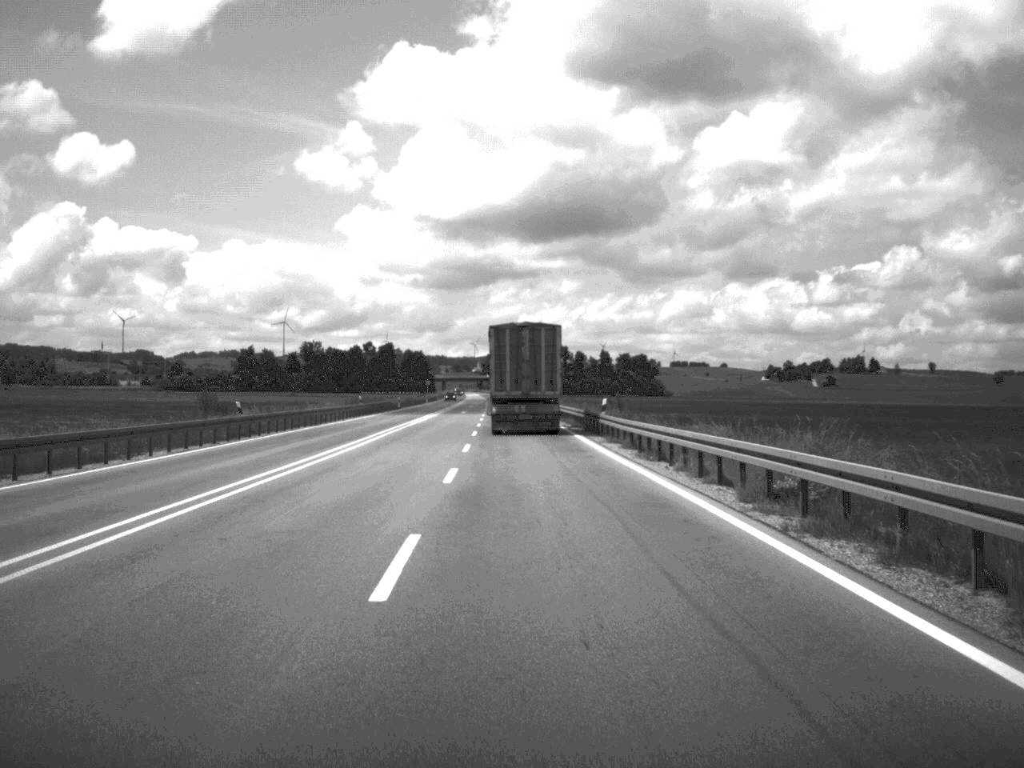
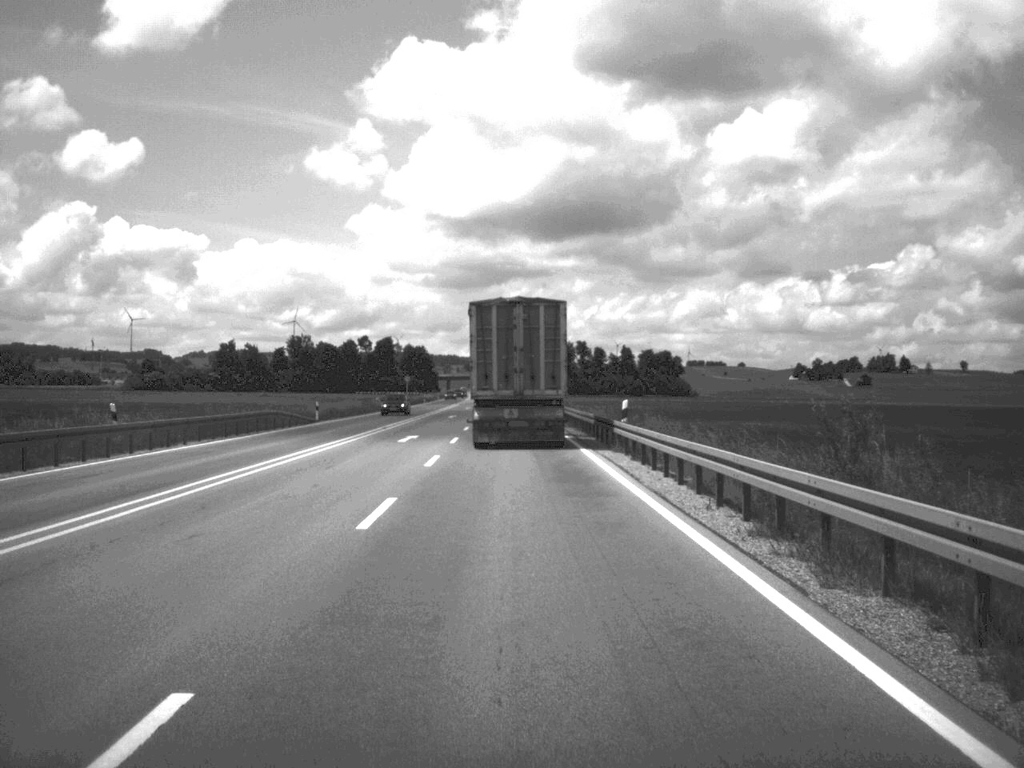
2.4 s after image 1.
(-0.4, +55.1) m; -1°
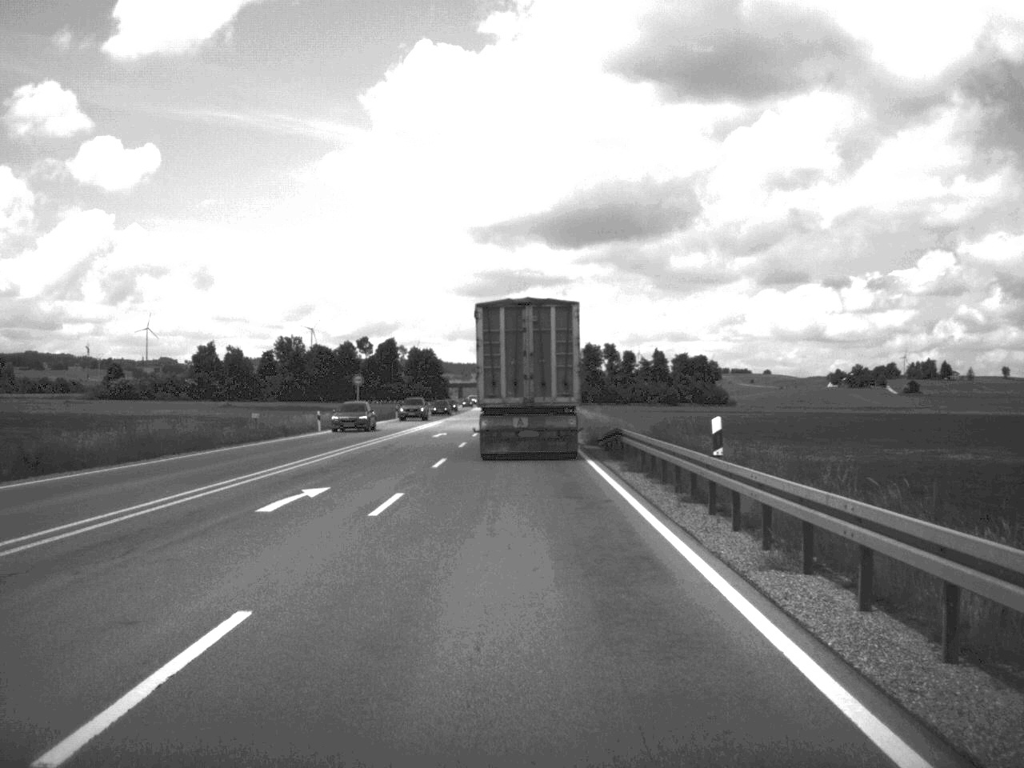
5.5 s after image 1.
(-0.6, +57.1) m; -1°
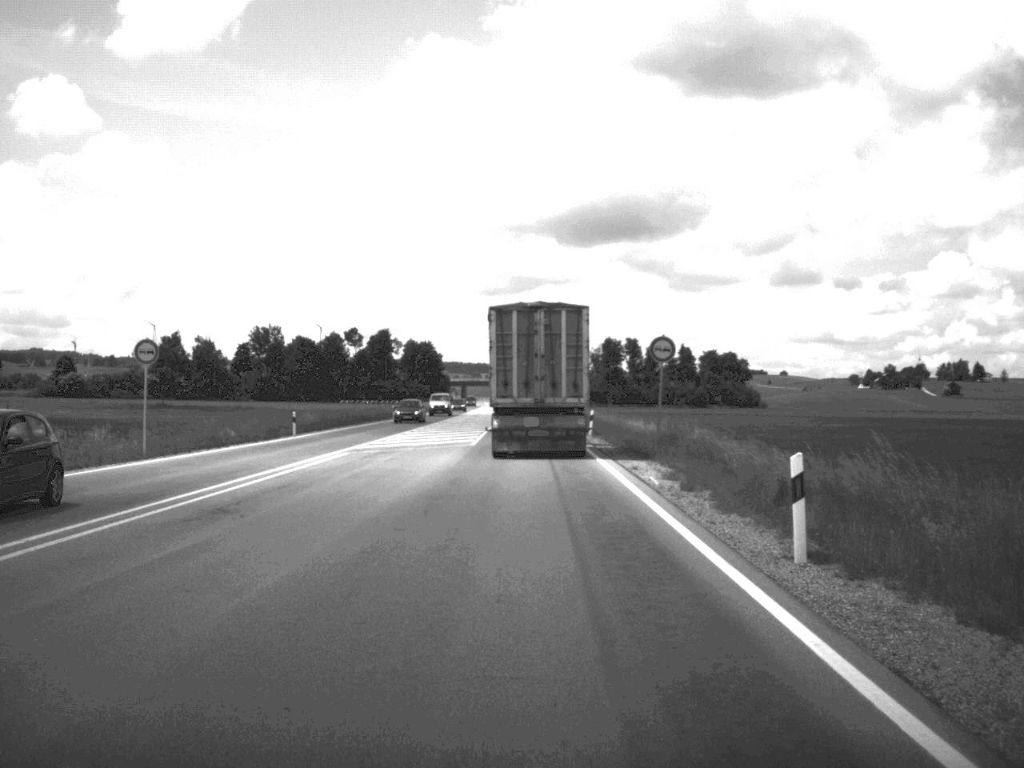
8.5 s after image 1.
(-0.4, +52.0) m; -1°
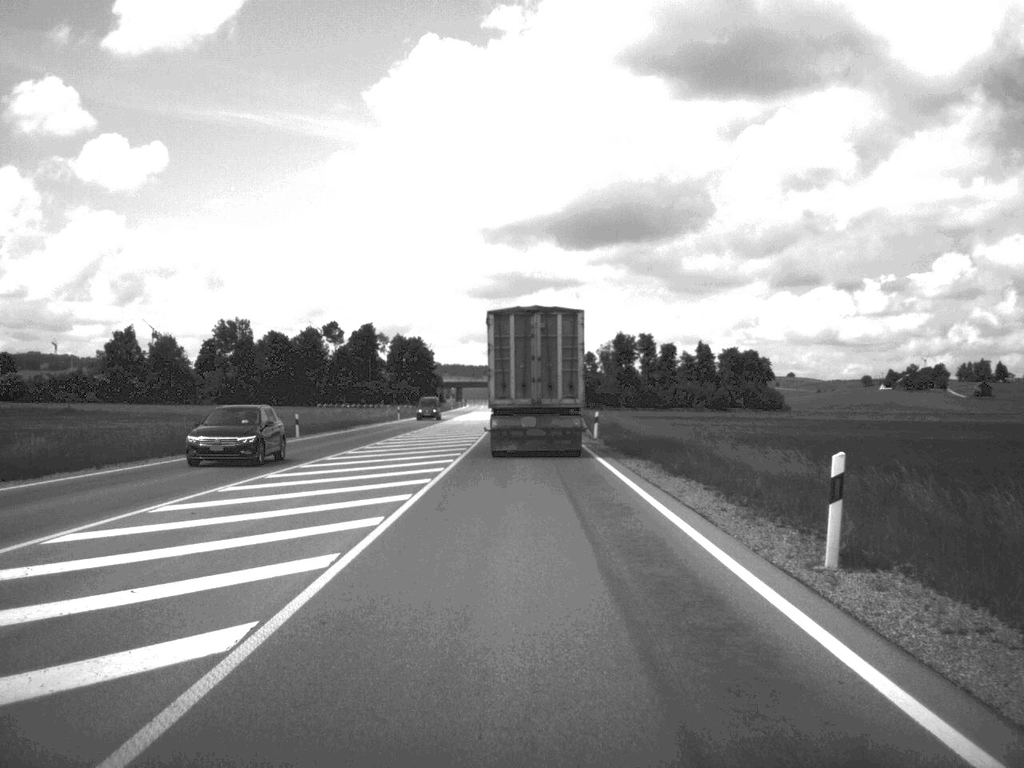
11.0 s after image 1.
(-0.1, +43.0) m; 0°
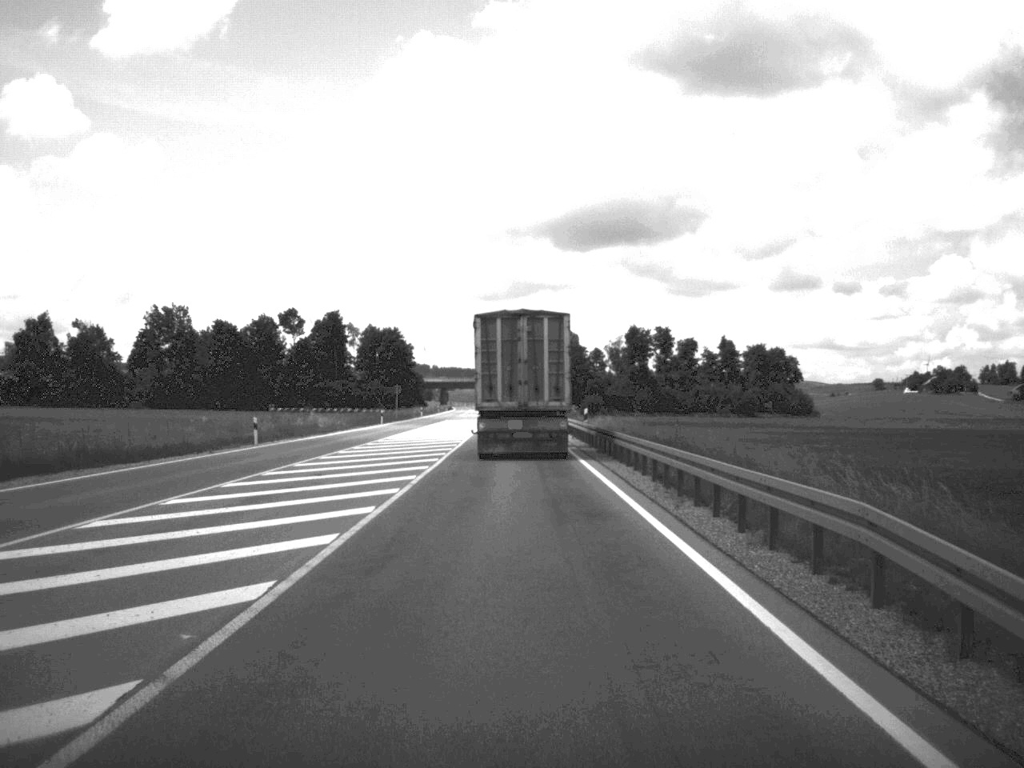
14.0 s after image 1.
(0.0, +54.4) m; 0°
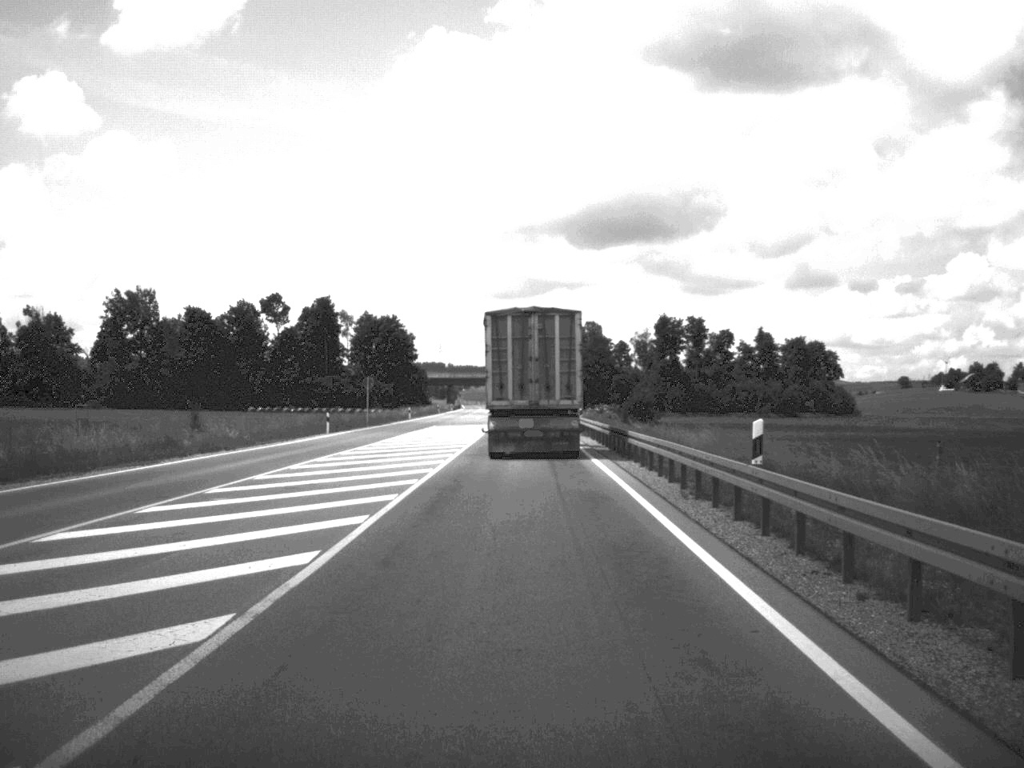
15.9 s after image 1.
(-0.3, +34.2) m; -1°
